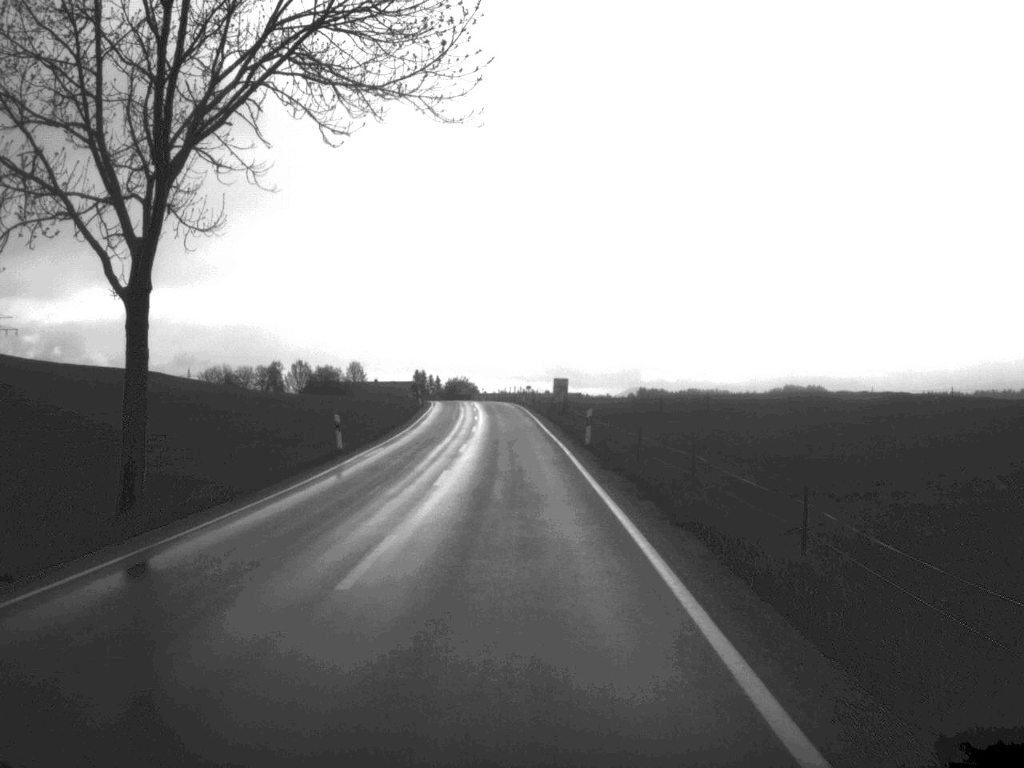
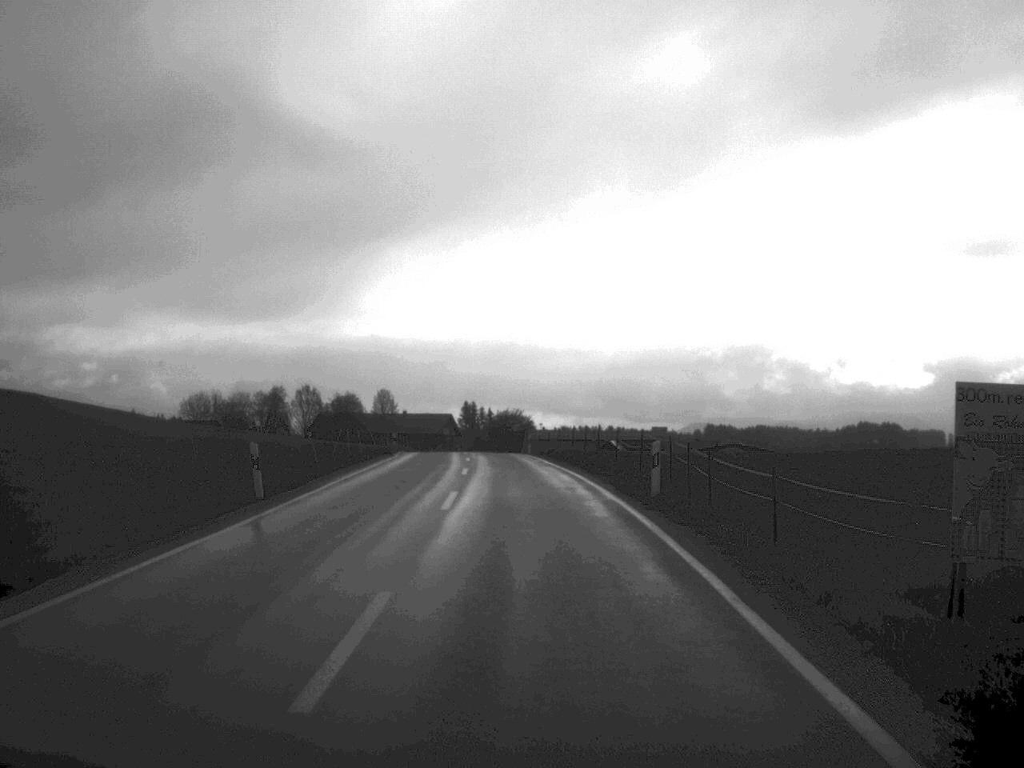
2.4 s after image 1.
(-1.3, +62.3) m; -3°
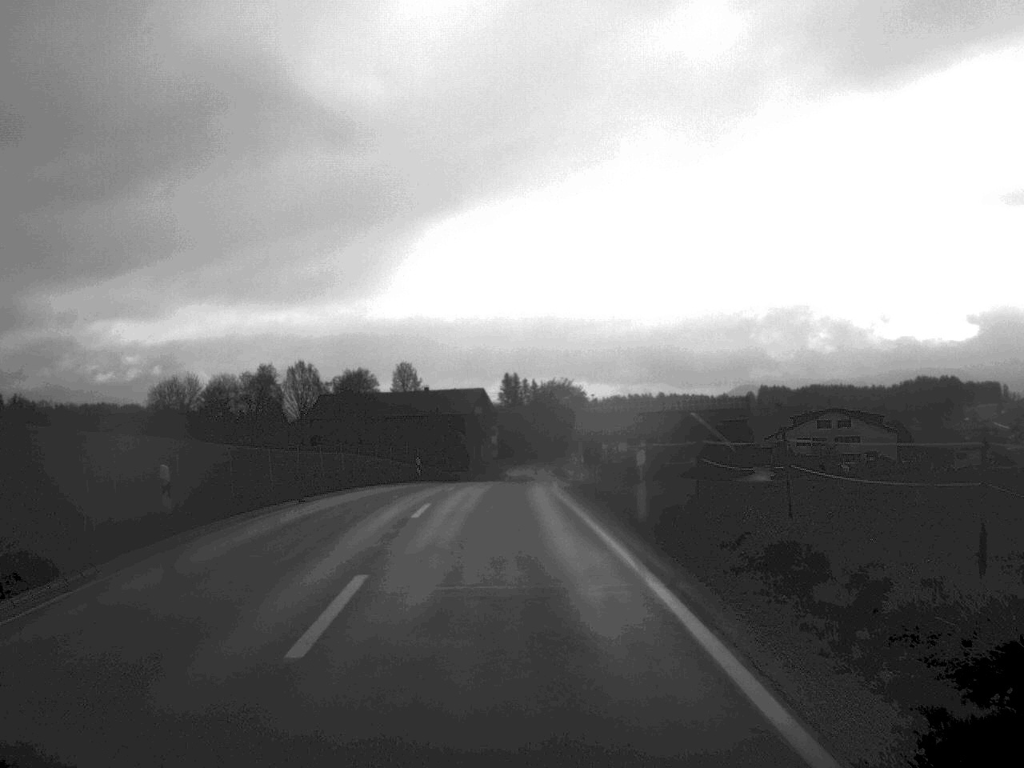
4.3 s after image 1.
(-0.8, +46.1) m; -2°
